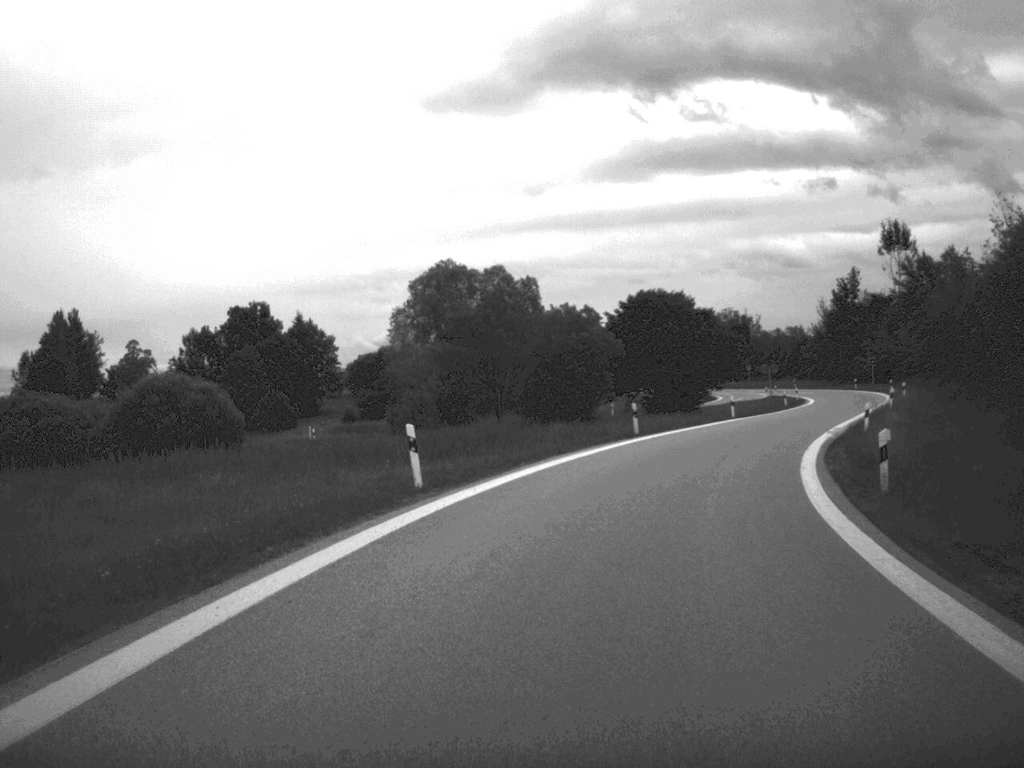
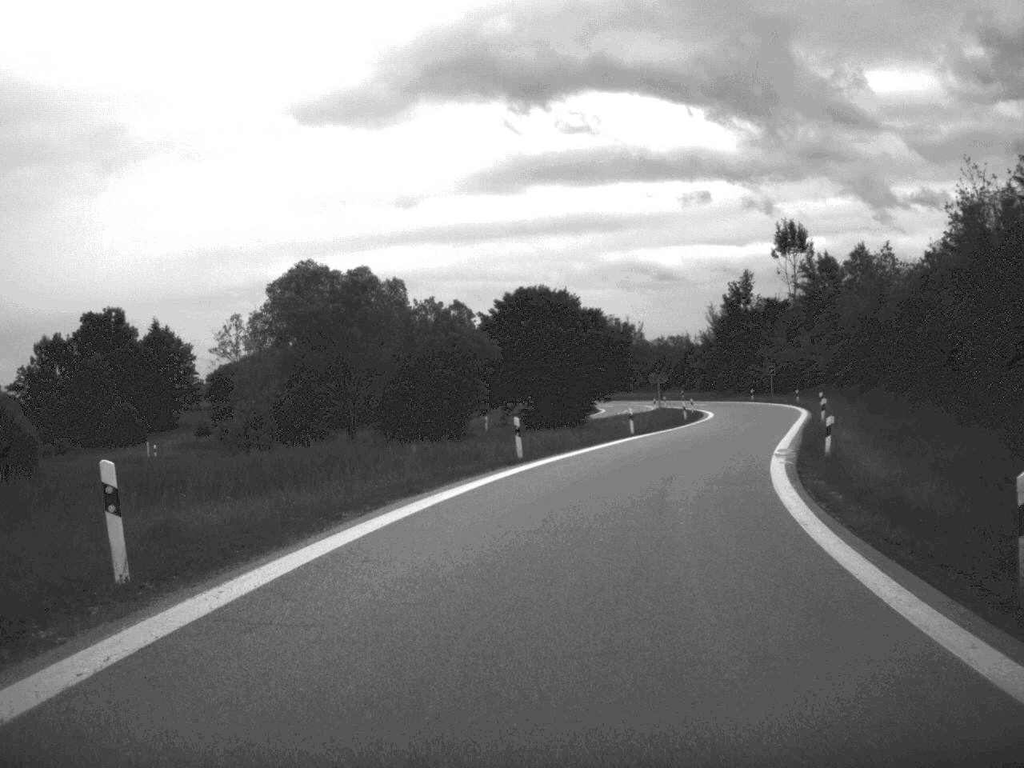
(+0.5, +9.9) m; +6°
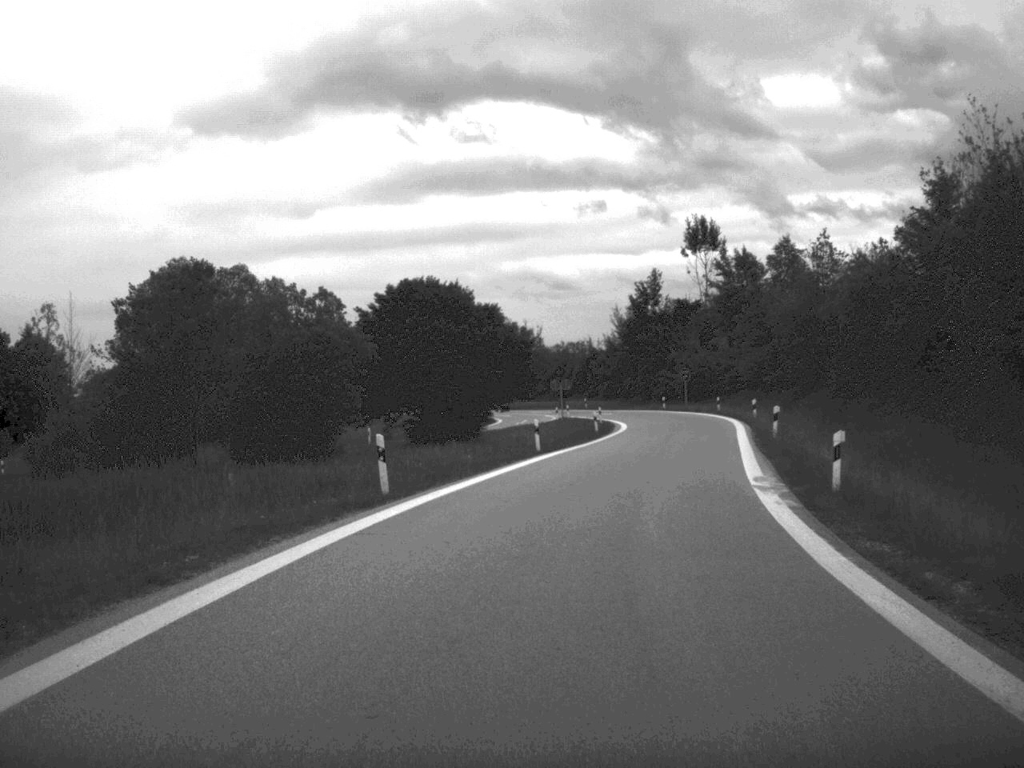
(+0.4, +9.6) m; +5°
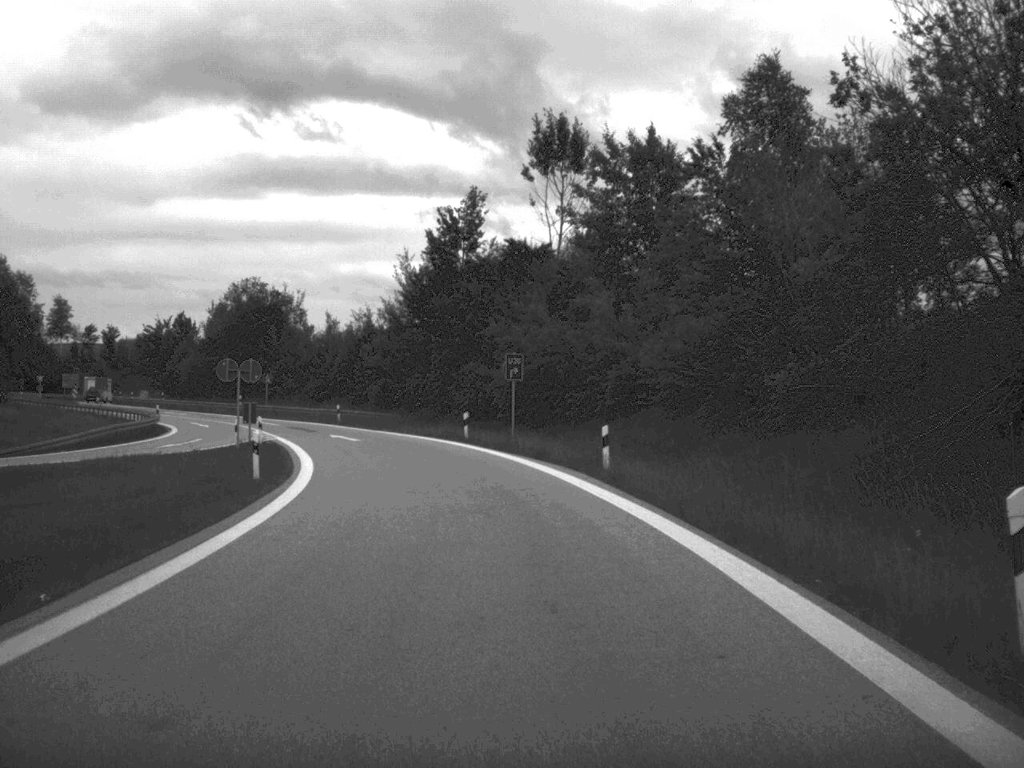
(+6.3, +51.5) m; +7°
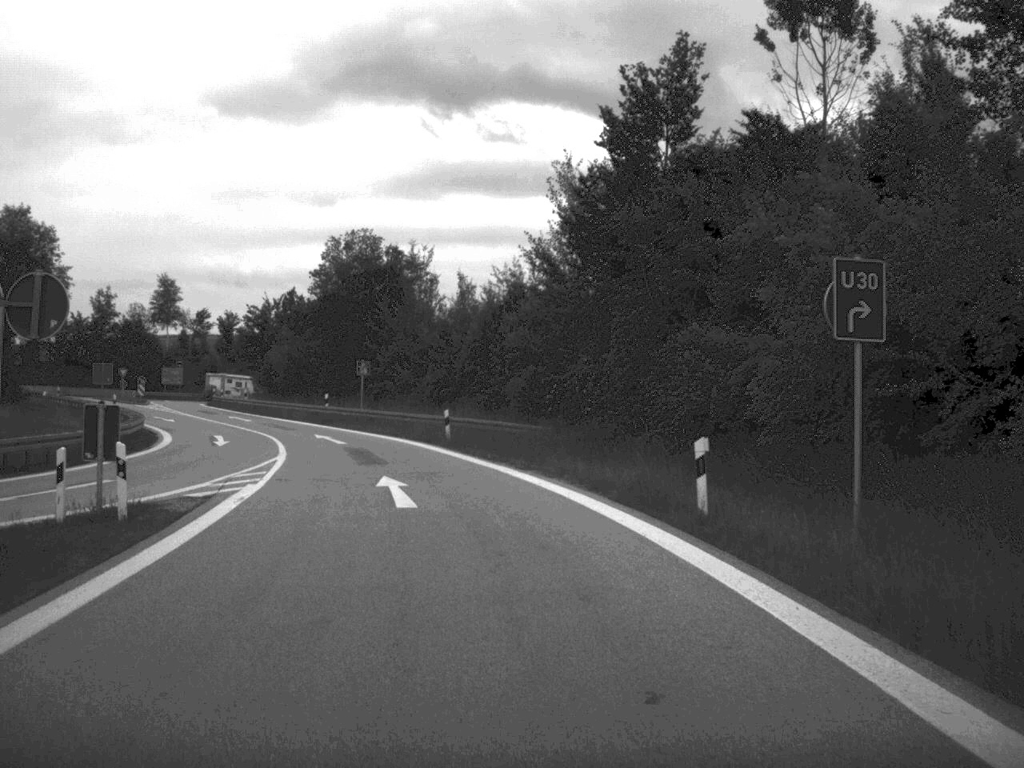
(-1.9, +29.9) m; -8°
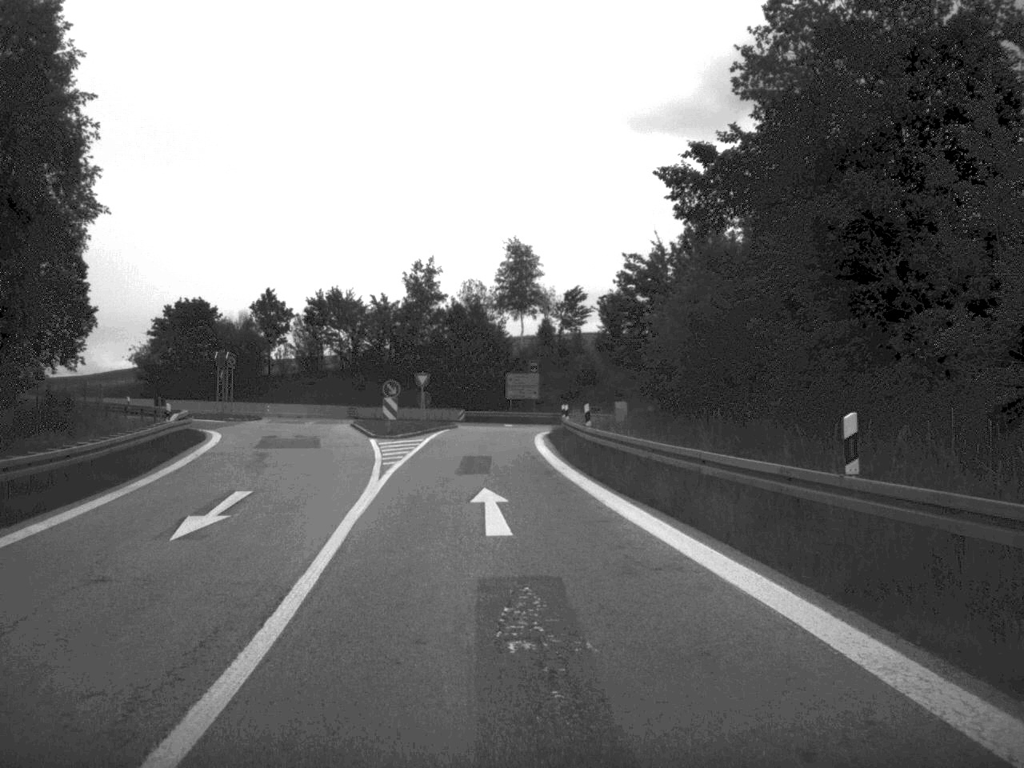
(-8.0, +47.3) m; -19°
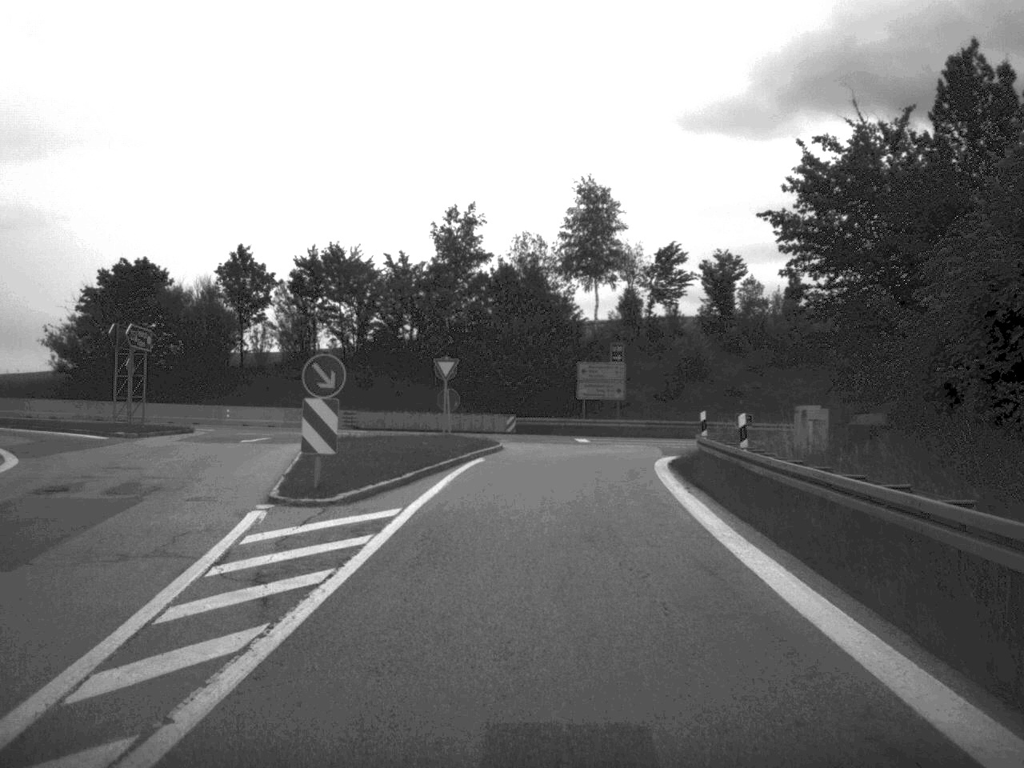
(-1.1, +27.2) m; -2°
